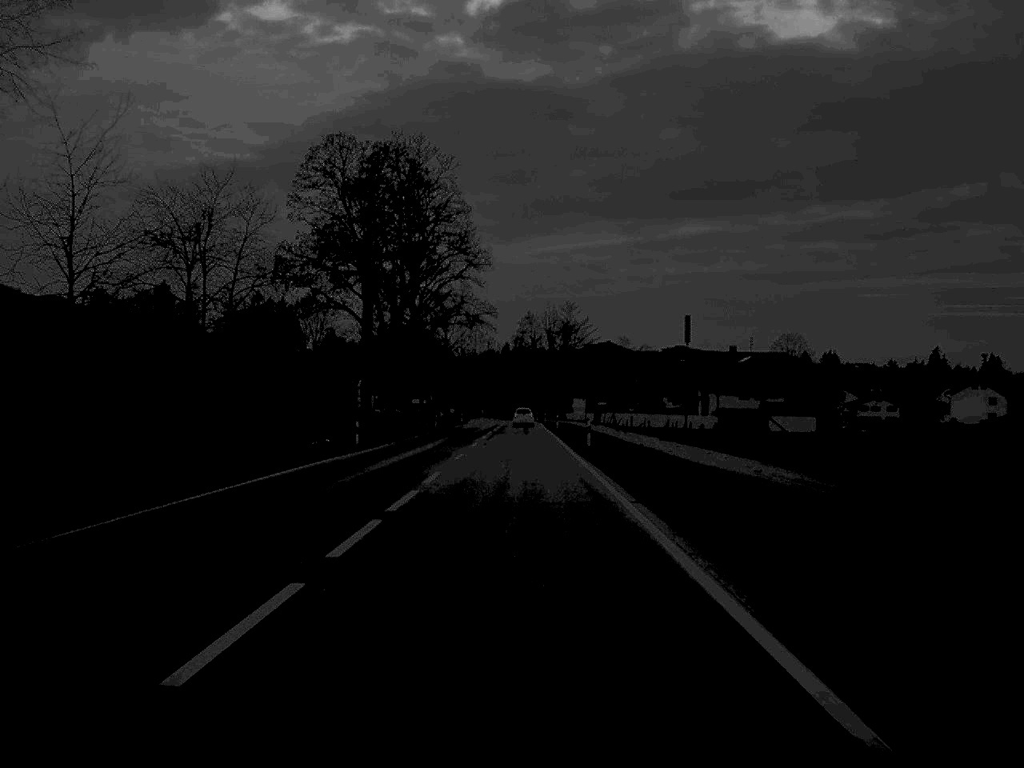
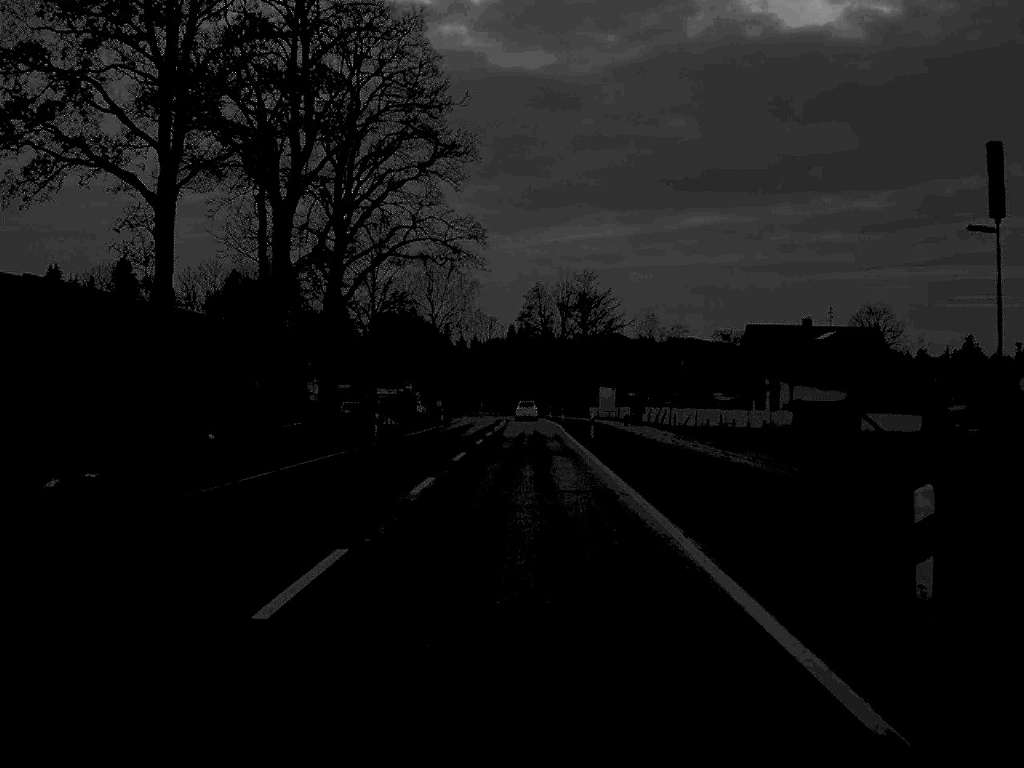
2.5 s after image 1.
(-0.1, +40.4) m; 0°
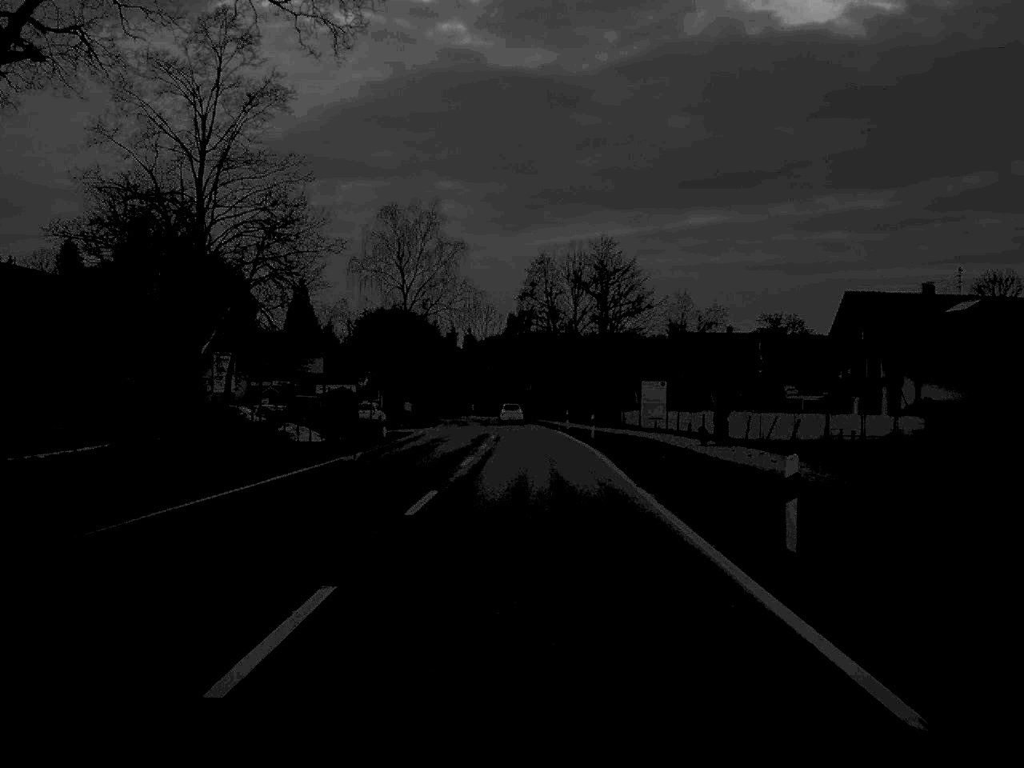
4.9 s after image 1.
(0.0, +38.4) m; 0°
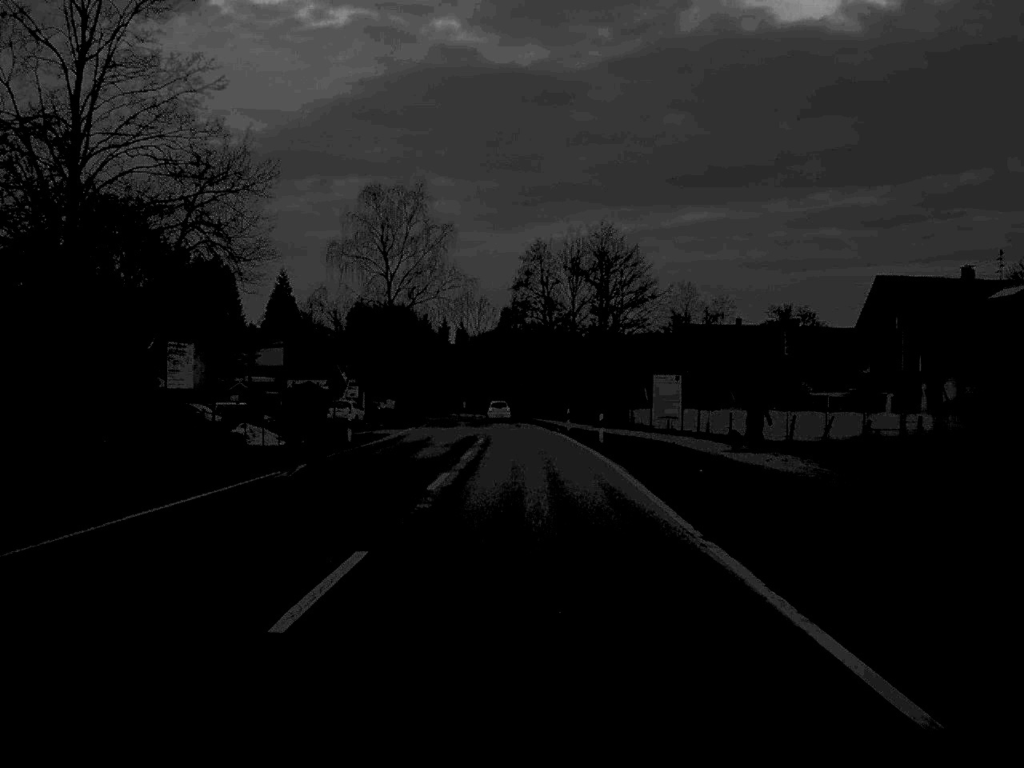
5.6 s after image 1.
(0.0, +9.2) m; 0°
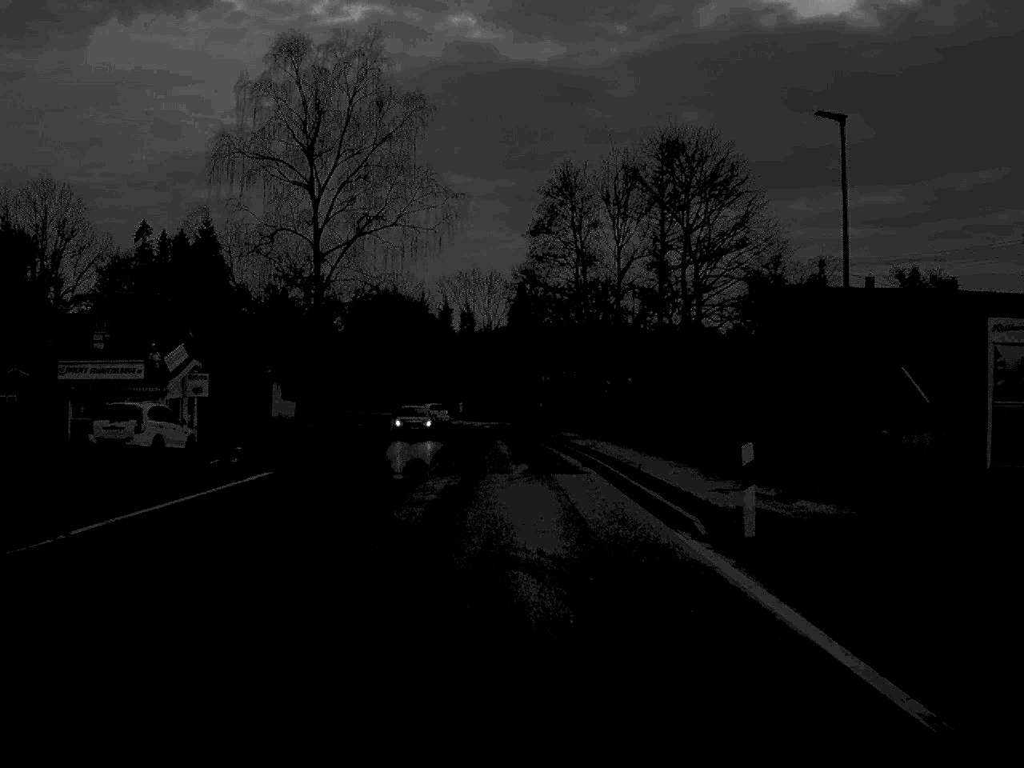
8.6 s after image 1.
(-0.1, +44.4) m; -1°
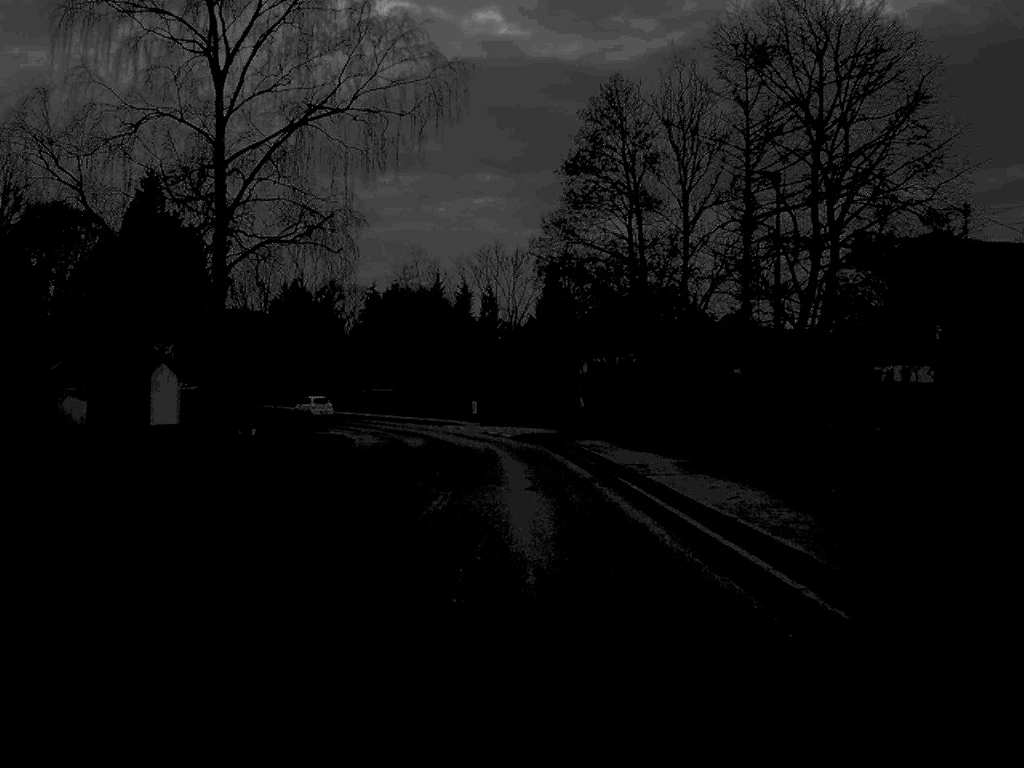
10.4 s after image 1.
(-0.2, +24.6) m; -1°
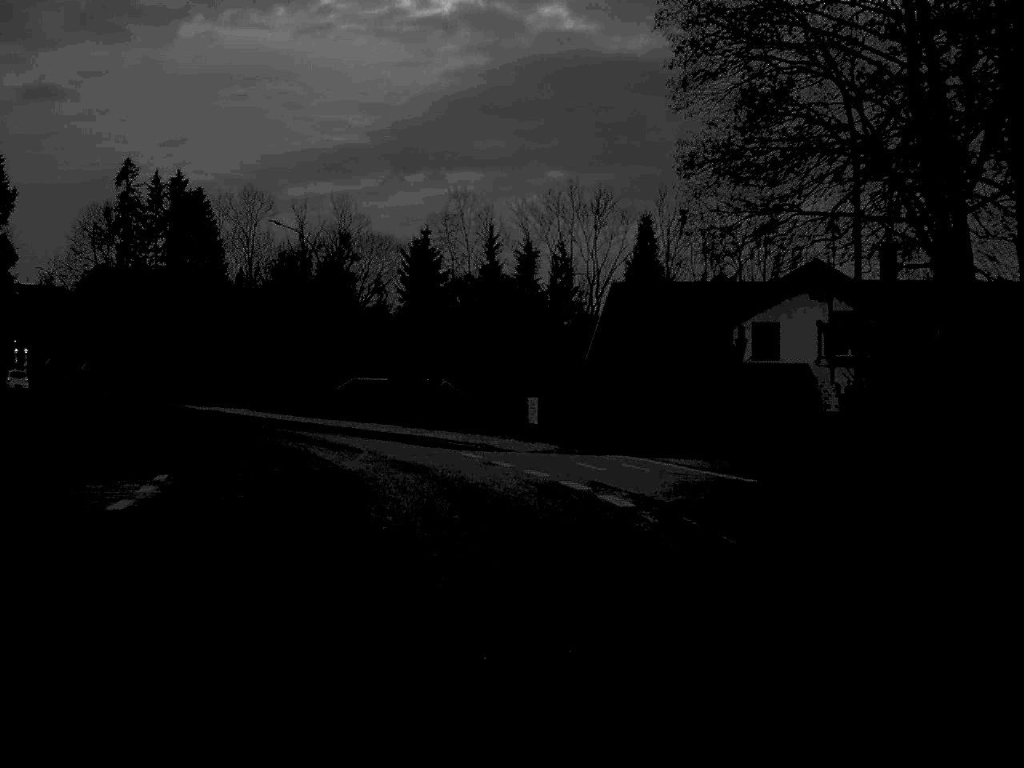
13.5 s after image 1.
(-1.0, +40.7) m; -3°
